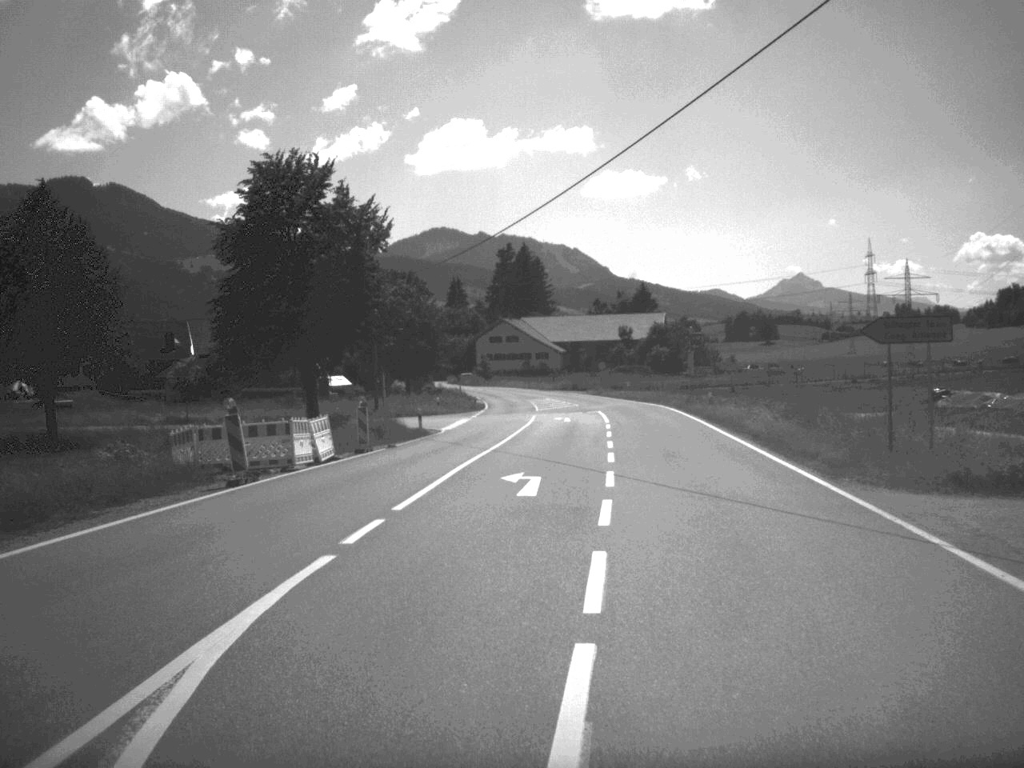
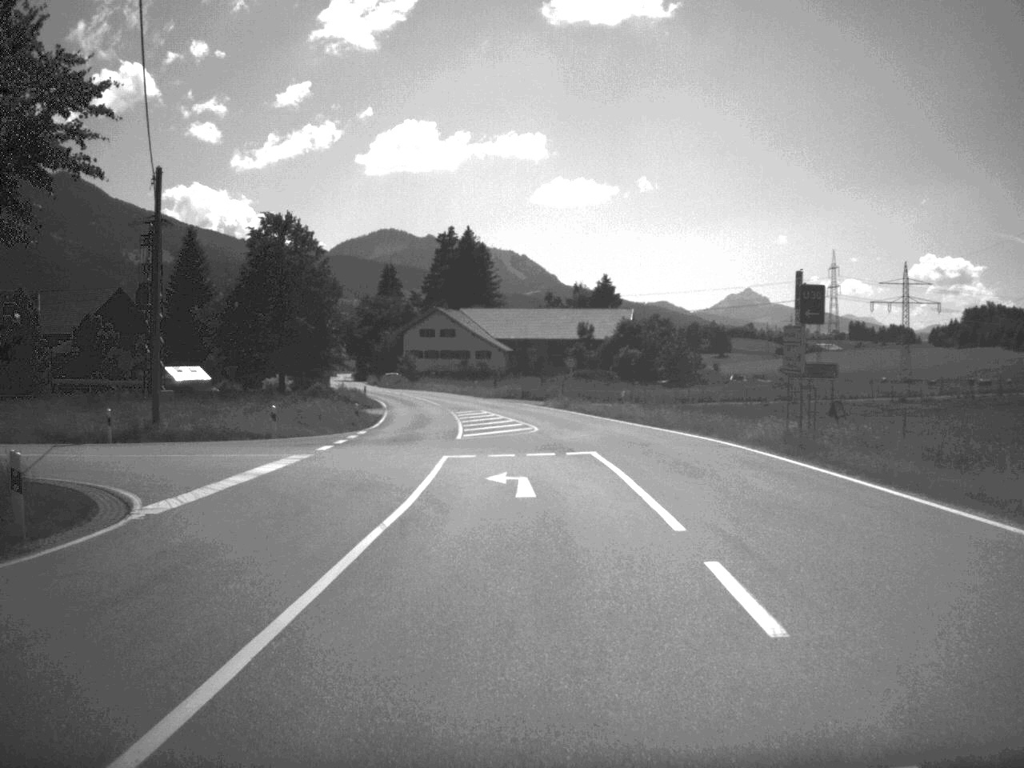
(+0.8, +35.6) m; +2°
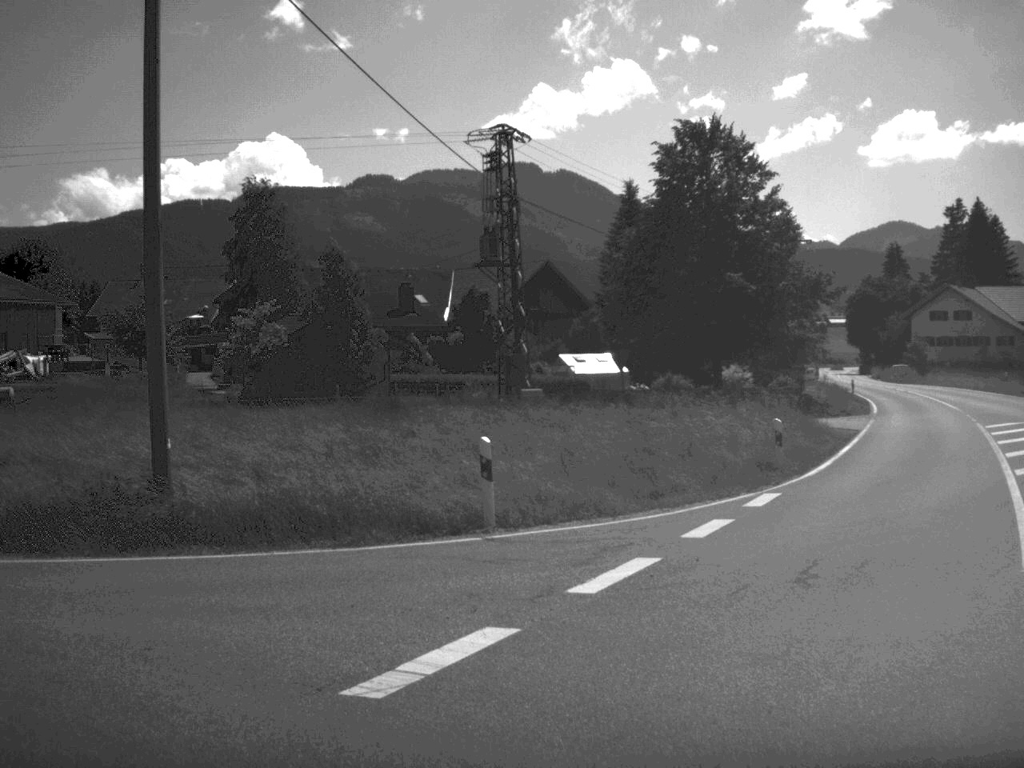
(-1.3, +26.4) m; -25°
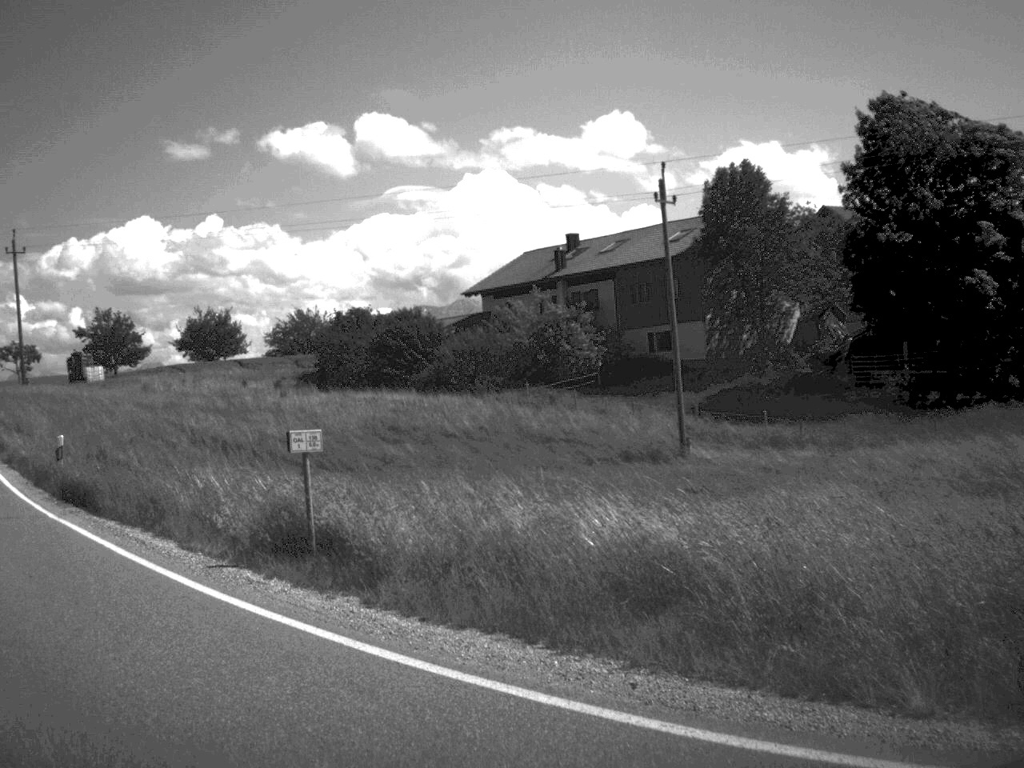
(-3.5, +6.7) m; -54°
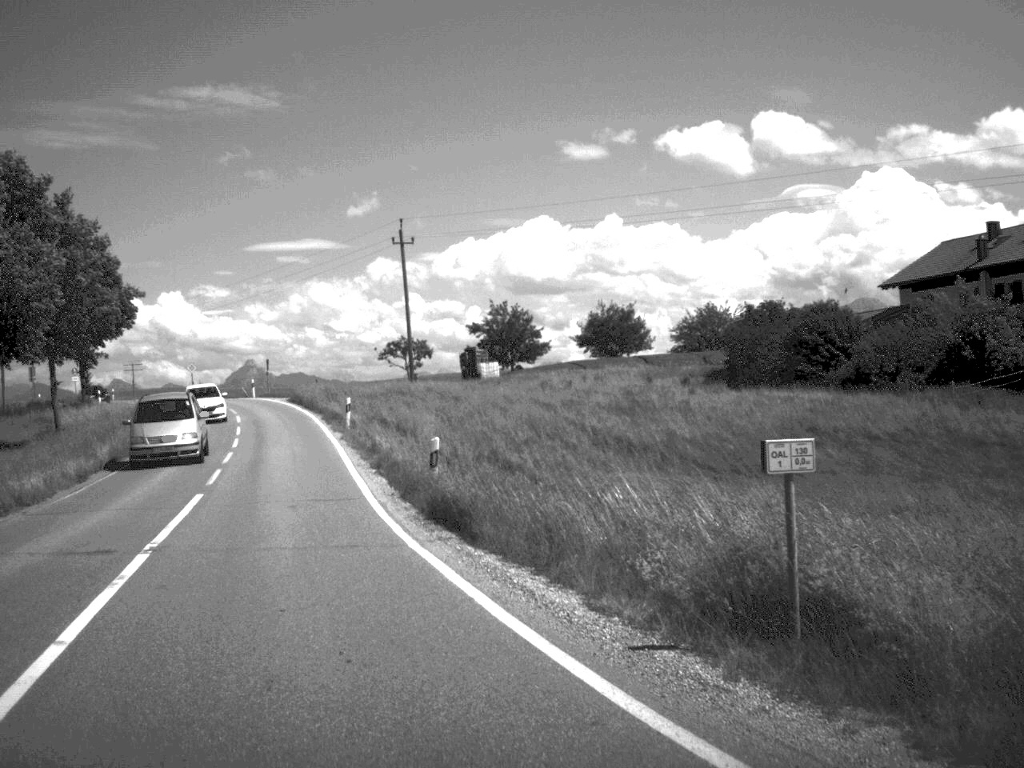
(-0.7, +4.3) m; -17°
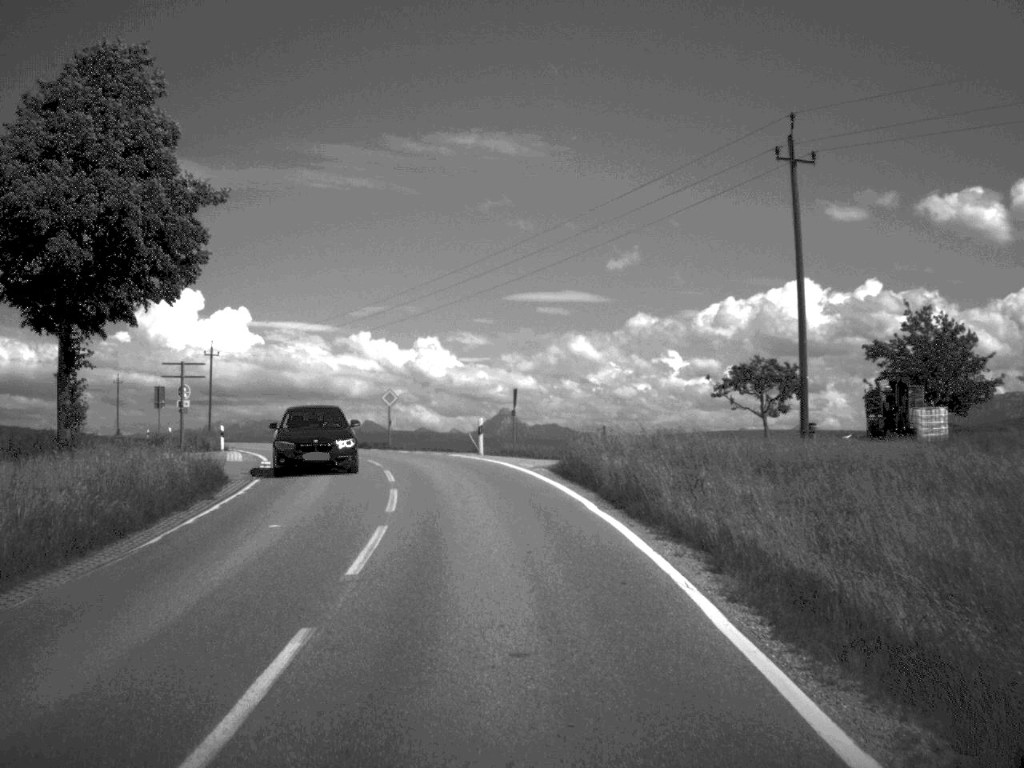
(-6.3, +36.1) m; -11°
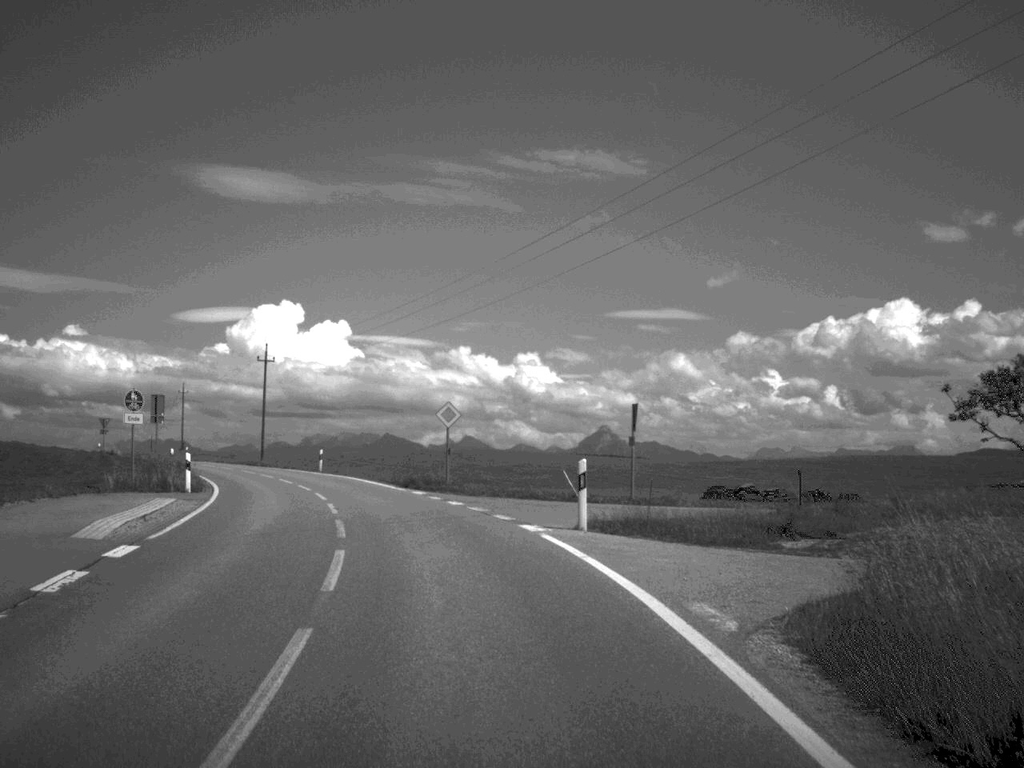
(-0.6, +17.8) m; -5°
